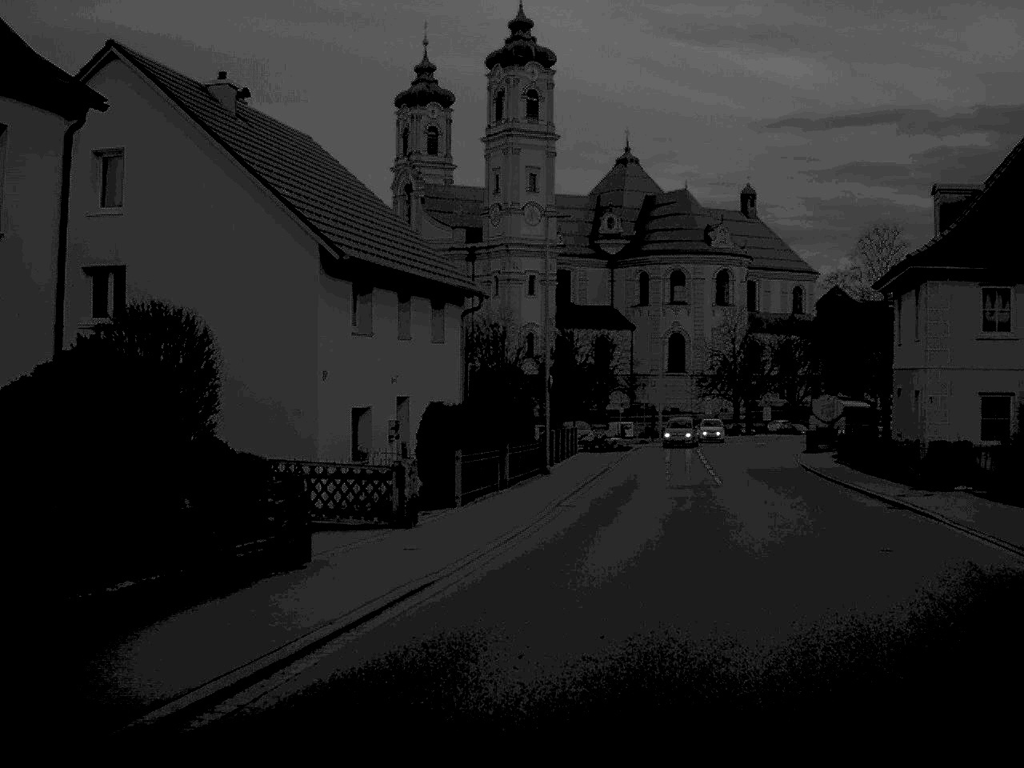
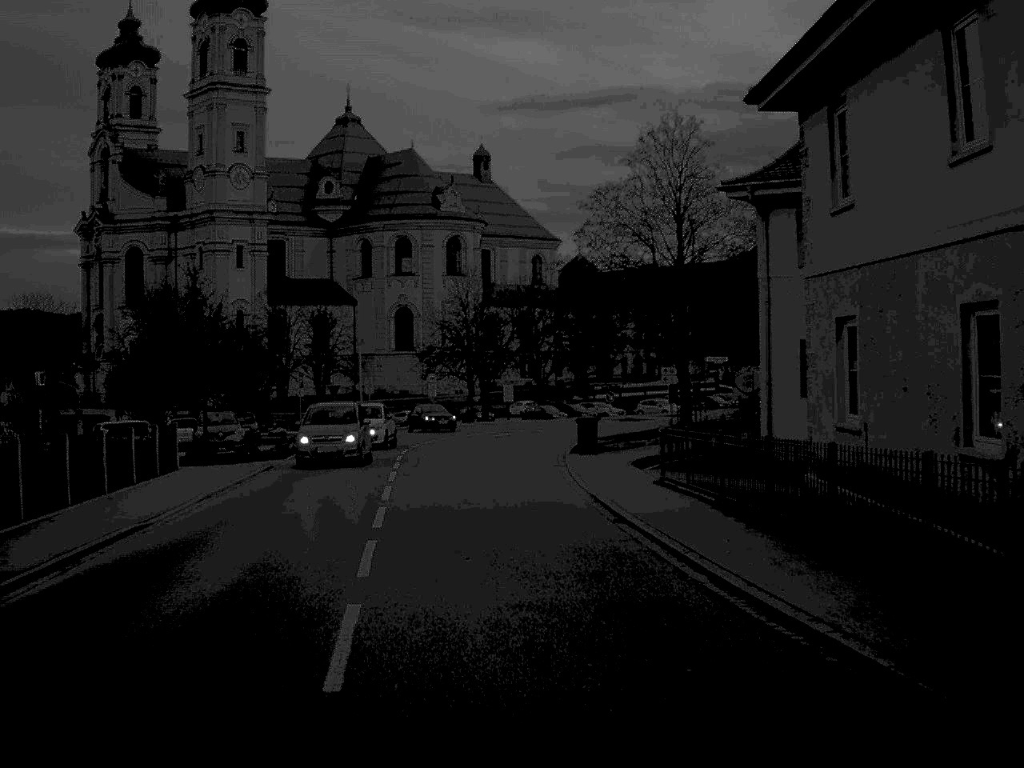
(+3.8, +23.2) m; +11°
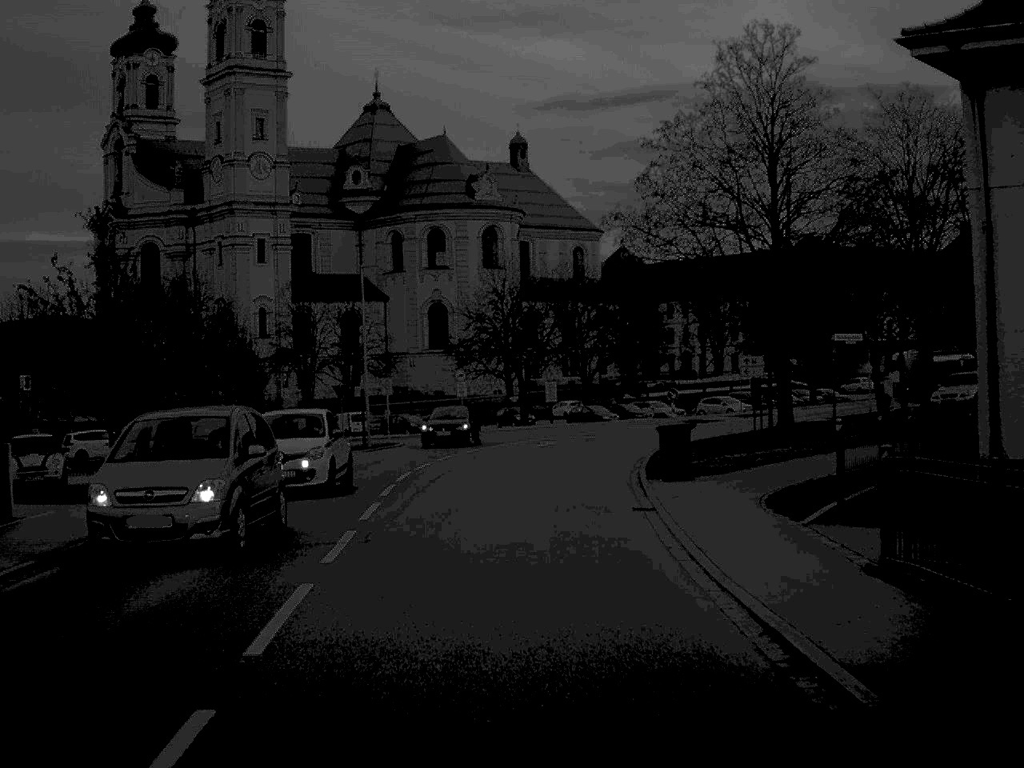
(-0.2, +12.3) m; -2°
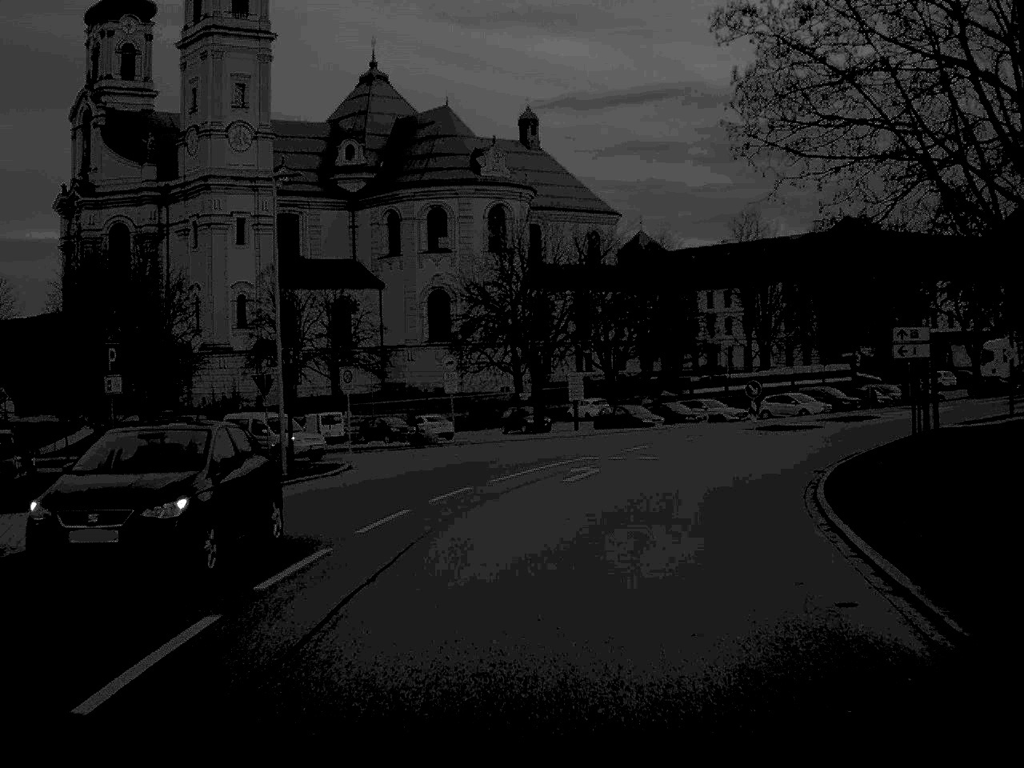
(-0.3, +19.6) m; 0°
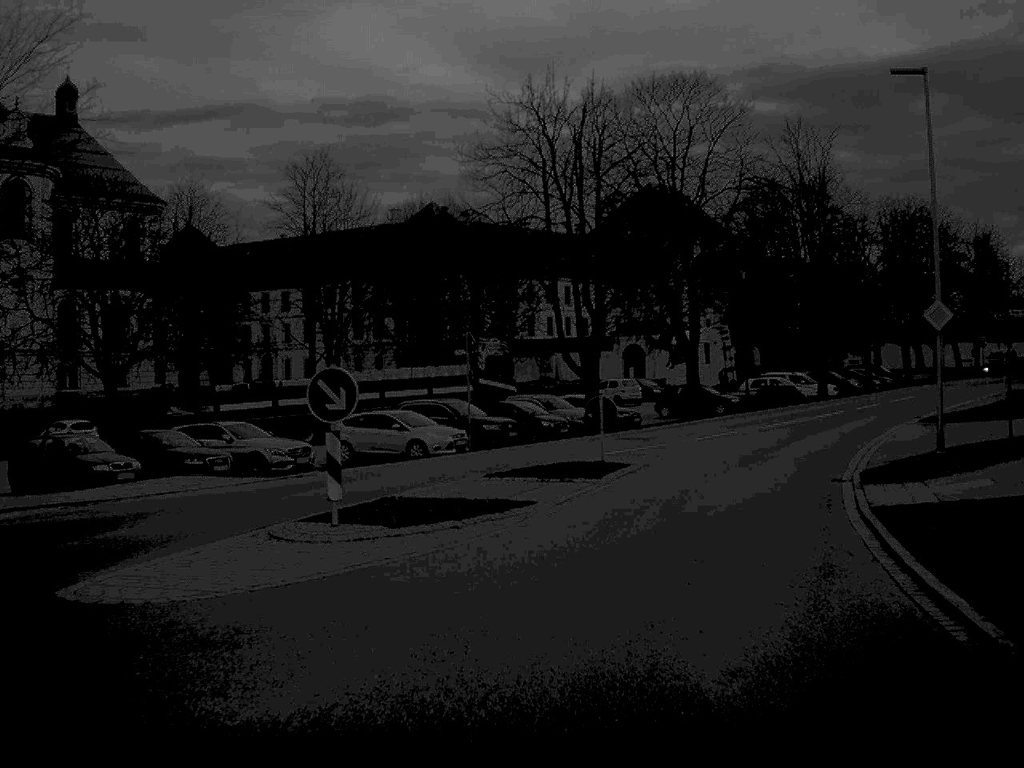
(+4.8, +30.3) m; +20°
